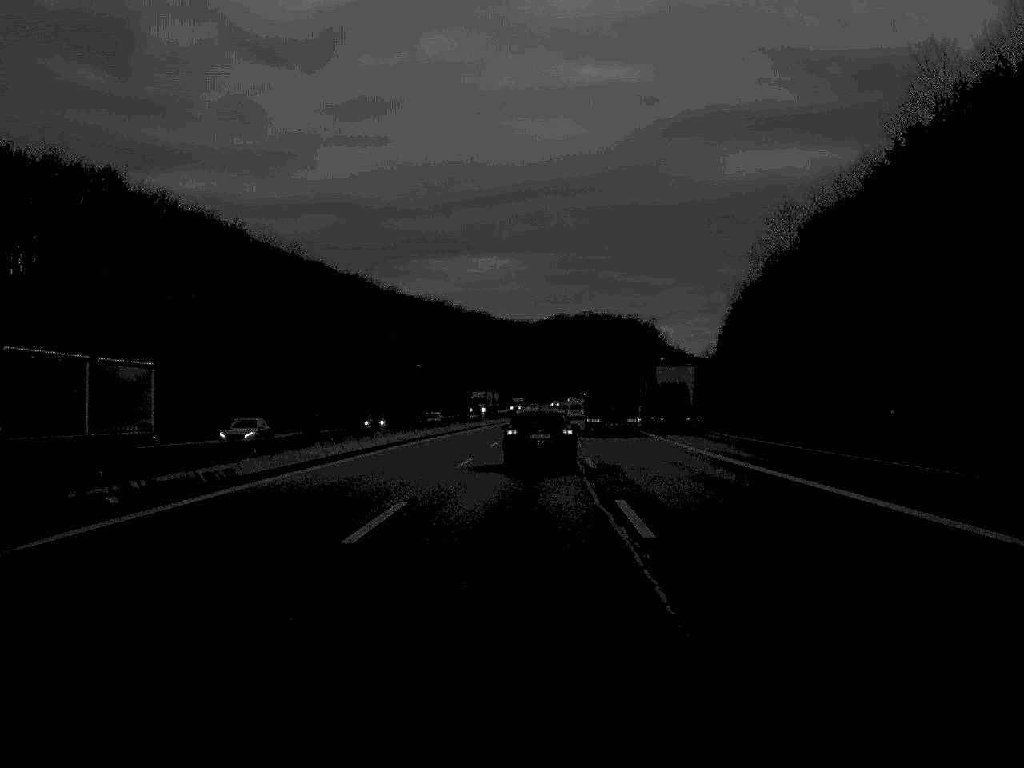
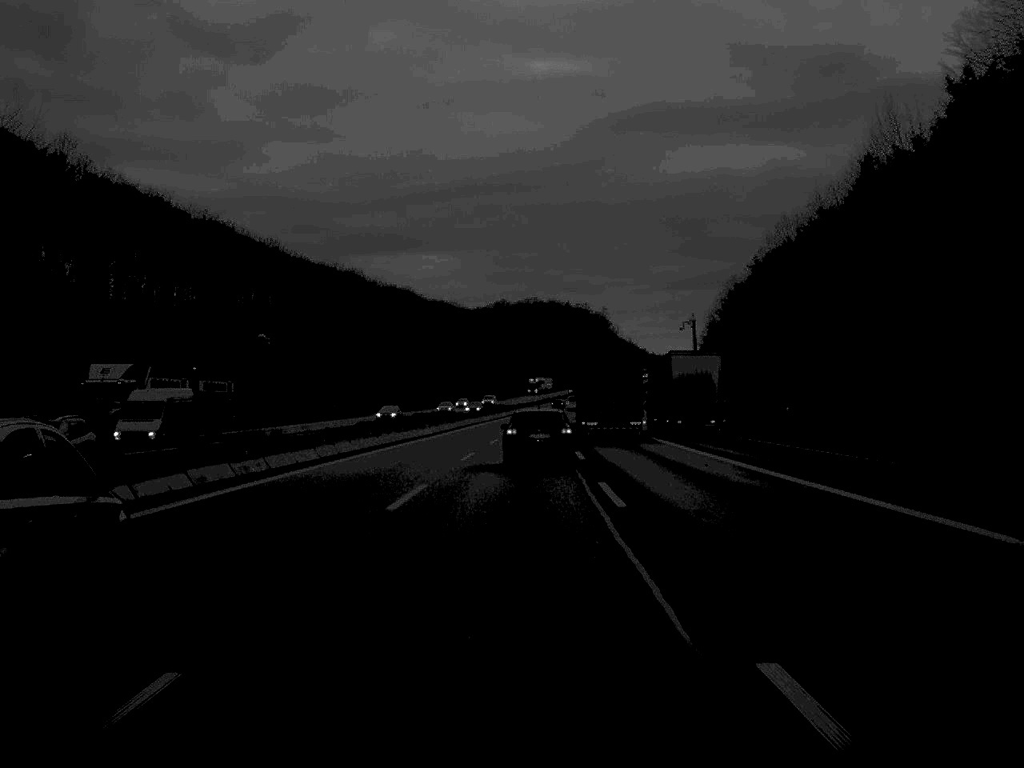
(+1.8, +84.0) m; +3°
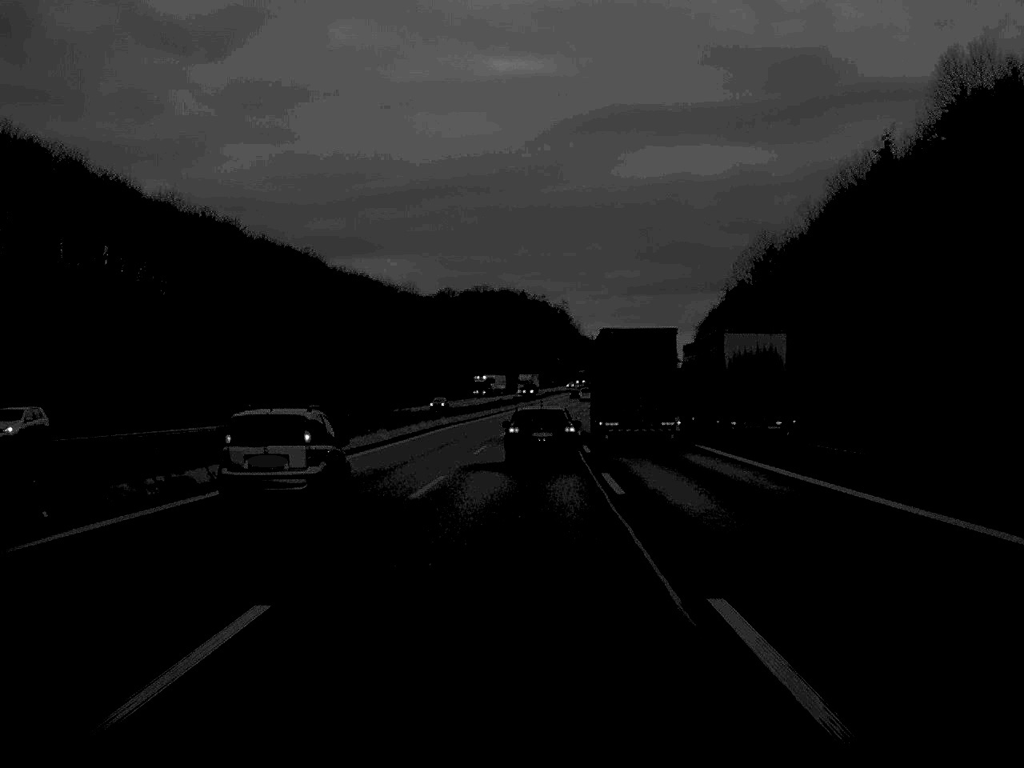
(+1.5, +86.3) m; +2°
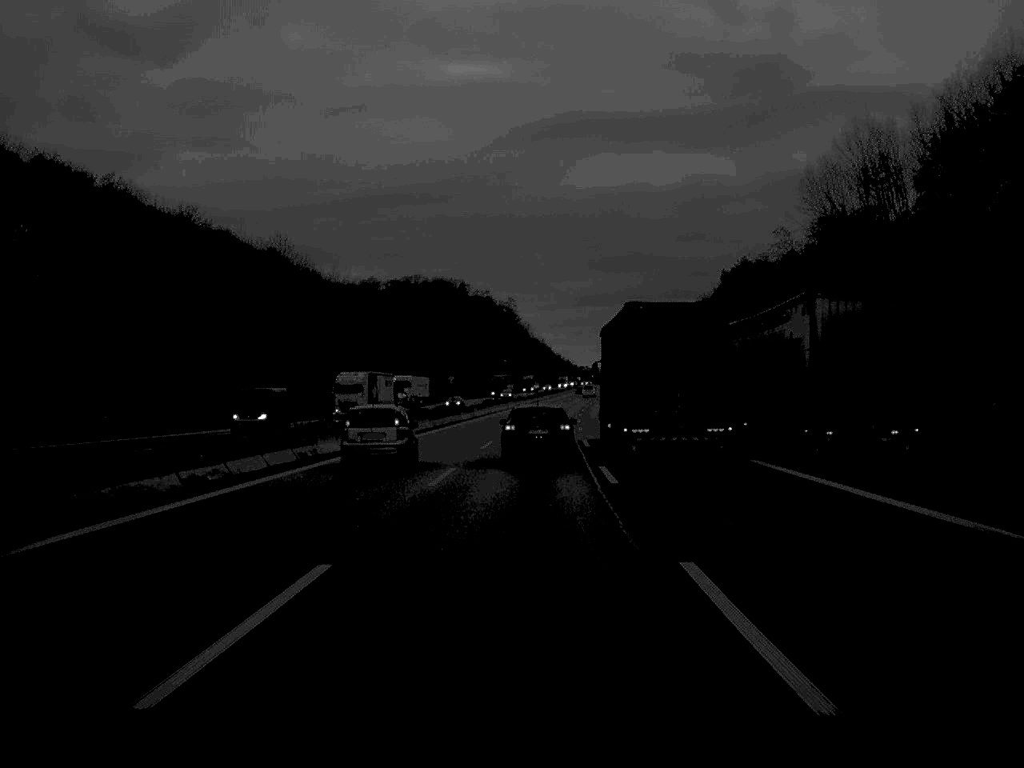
(+1.9, +86.1) m; +2°
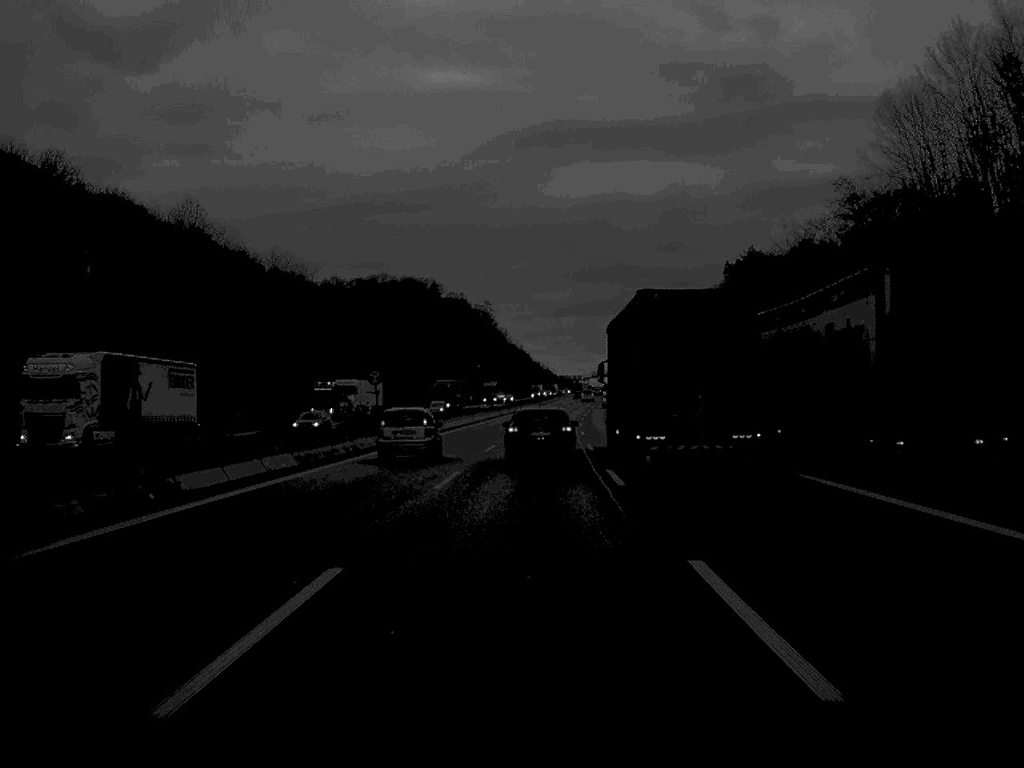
(+0.3, +35.5) m; +1°
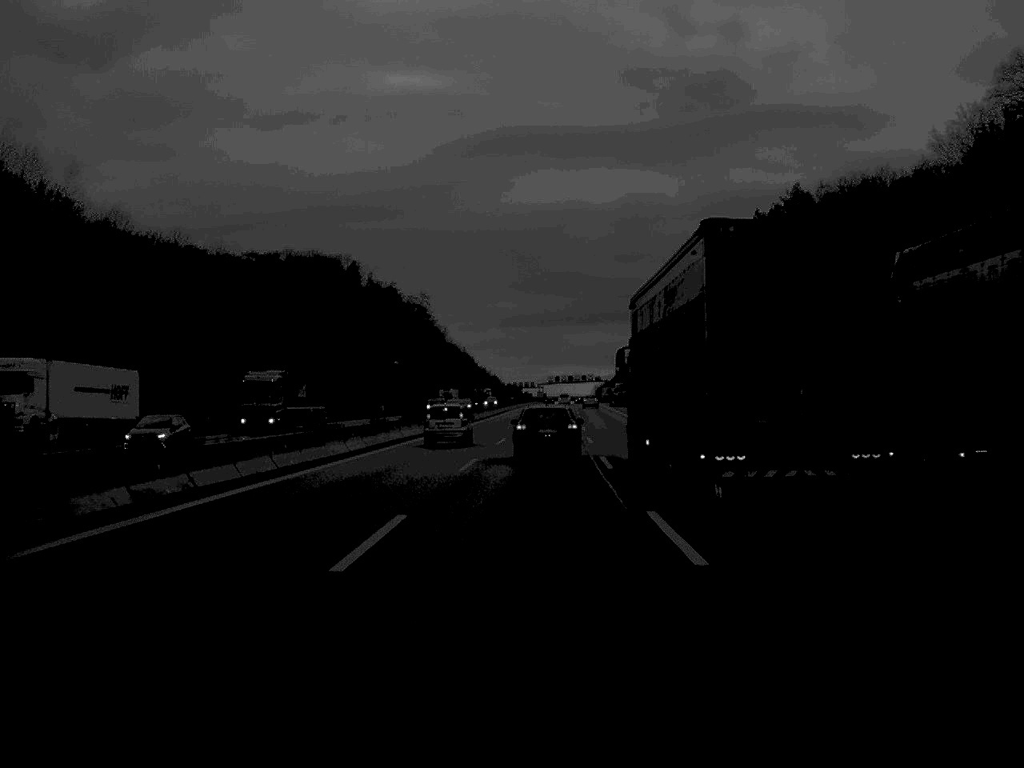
(+1.9, +83.1) m; +2°
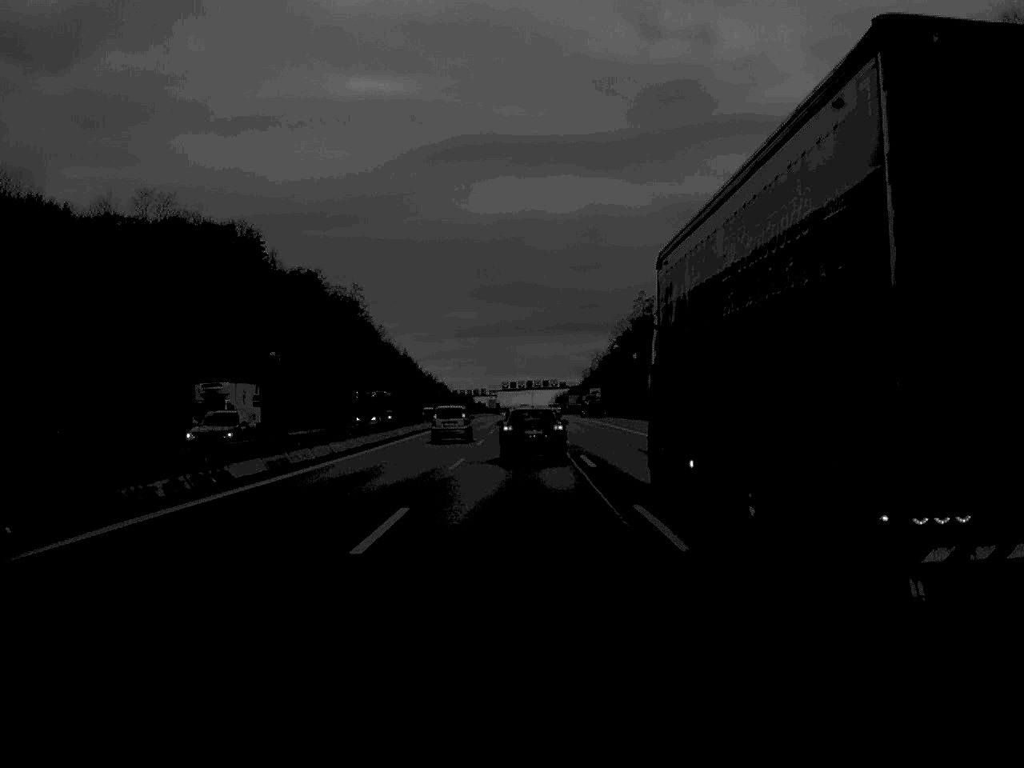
(+1.4, +69.5) m; +2°
